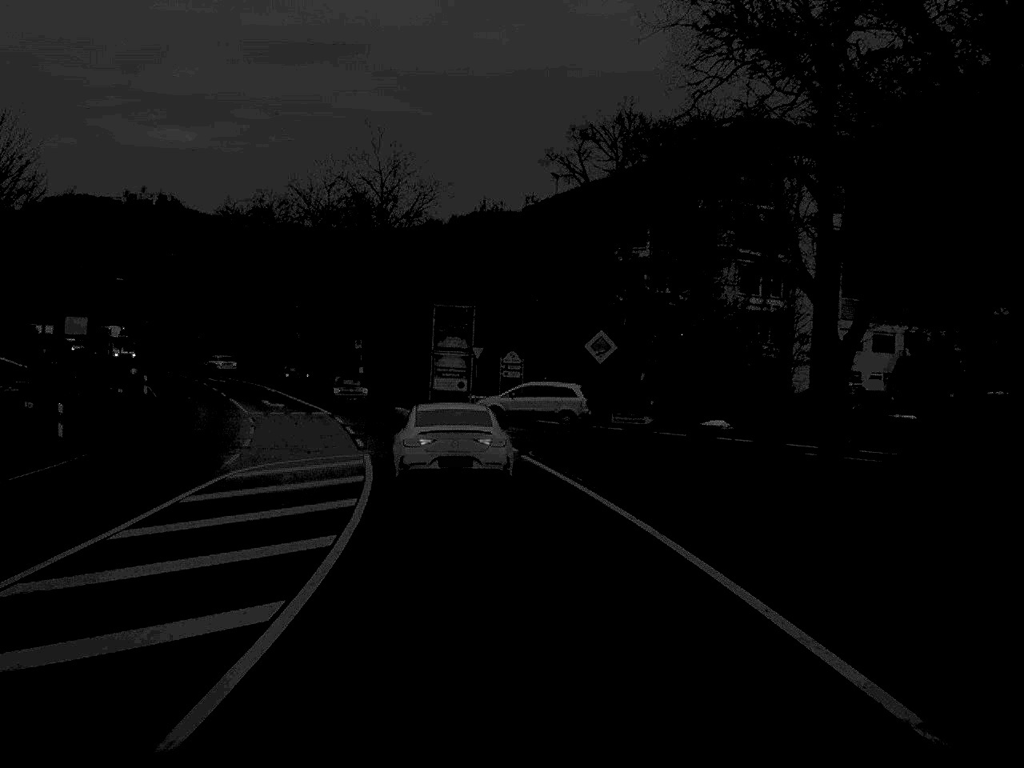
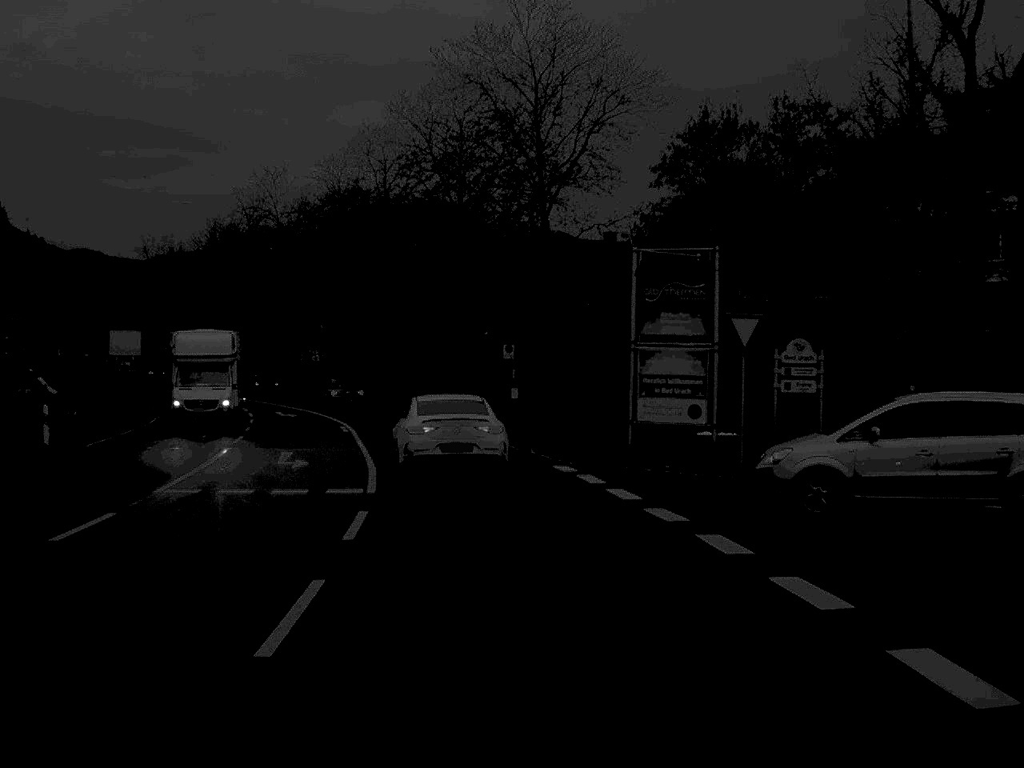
(-2.4, +32.0) m; -8°
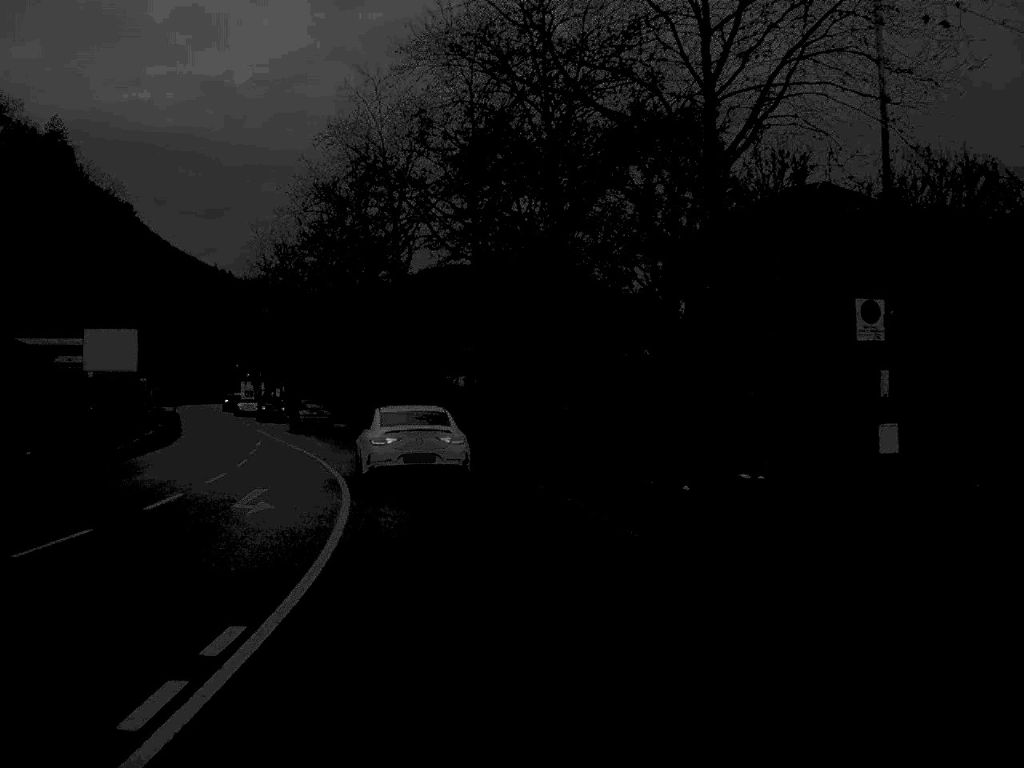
(-2.5, +34.3) m; -9°
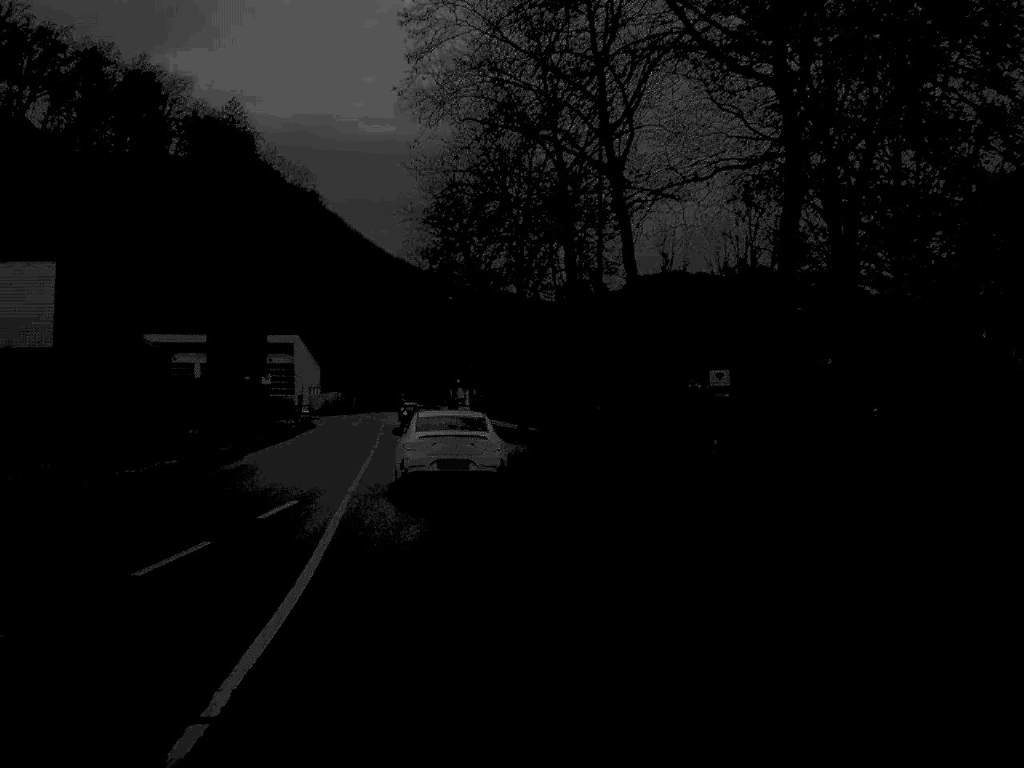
(-2.1, +25.3) m; -10°
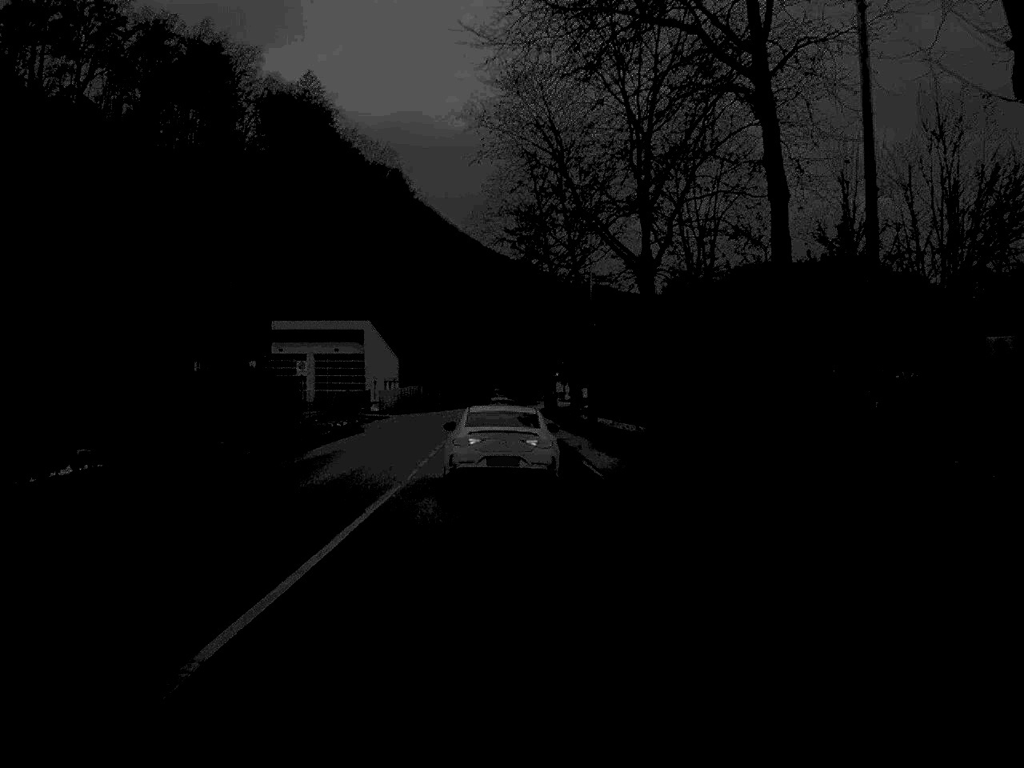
(-0.8, +18.5) m; -4°
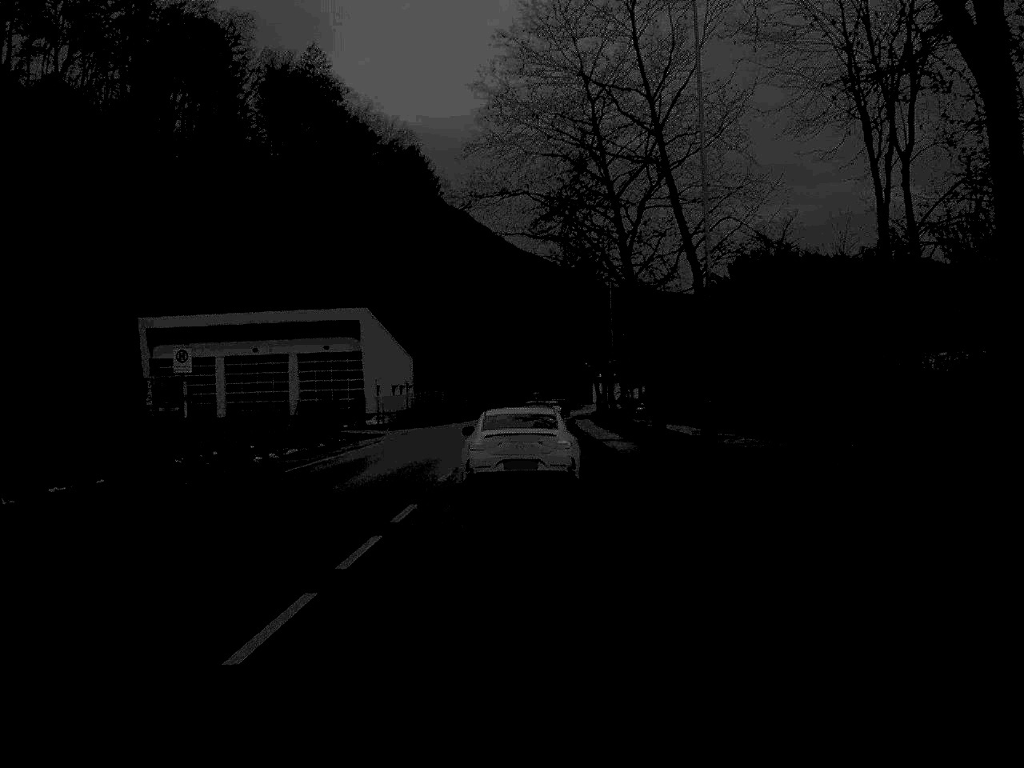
(-0.4, +25.4) m; -2°
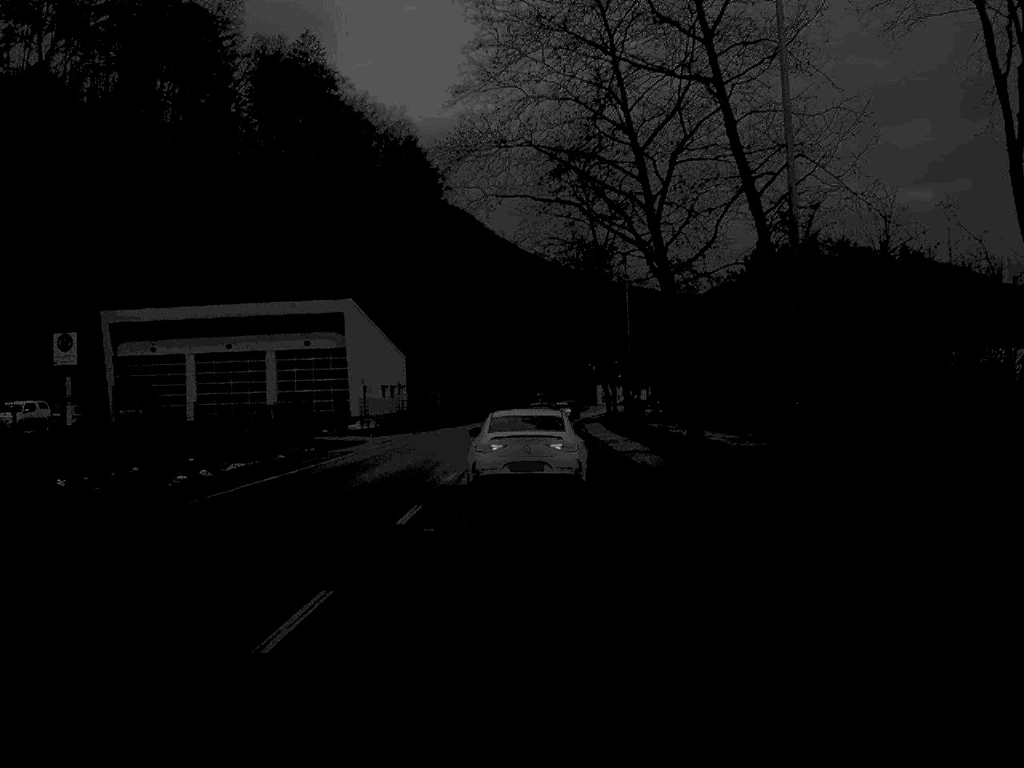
(0.0, +8.6) m; 0°
